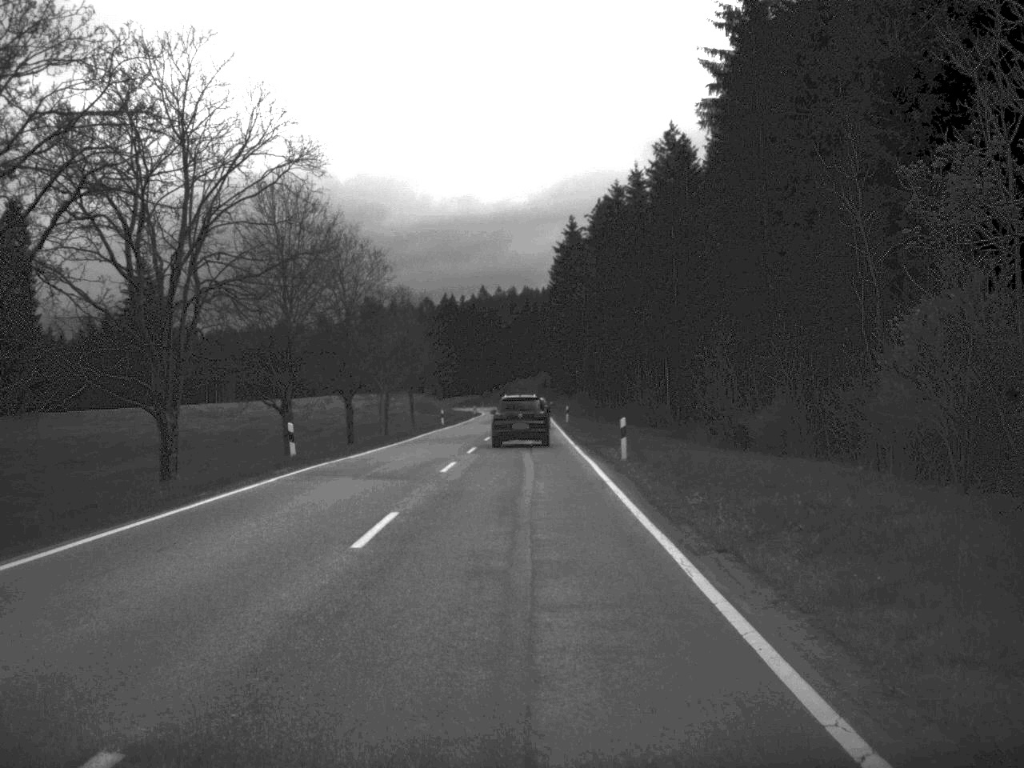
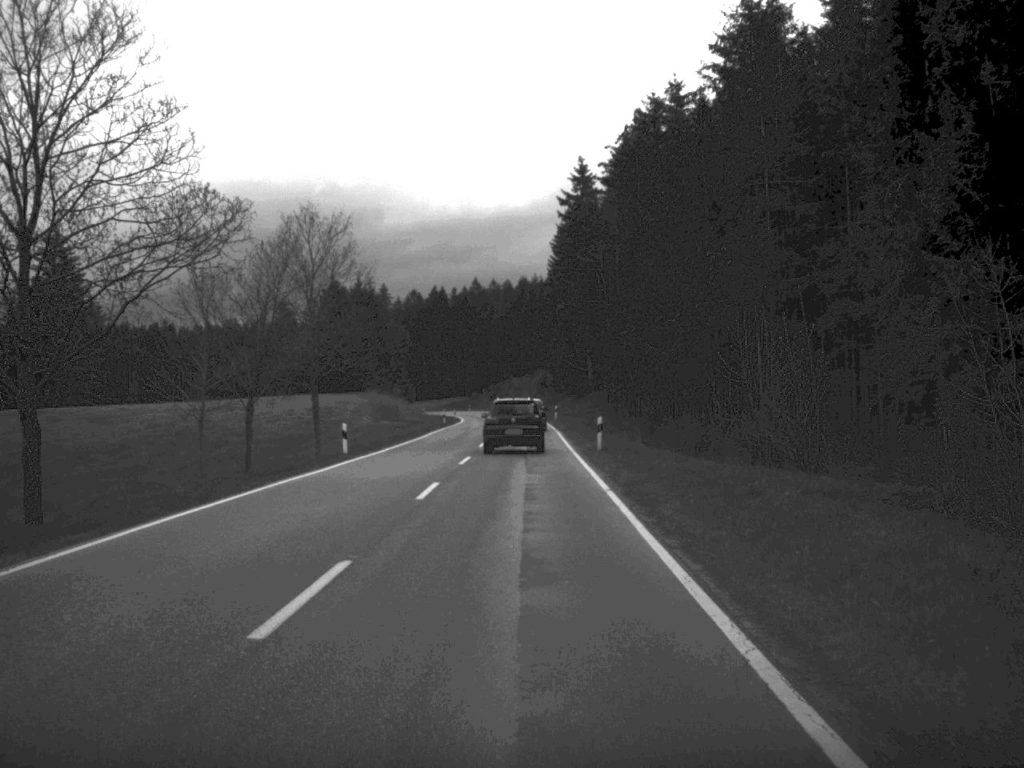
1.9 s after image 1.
(+0.1, +39.9) m; 0°
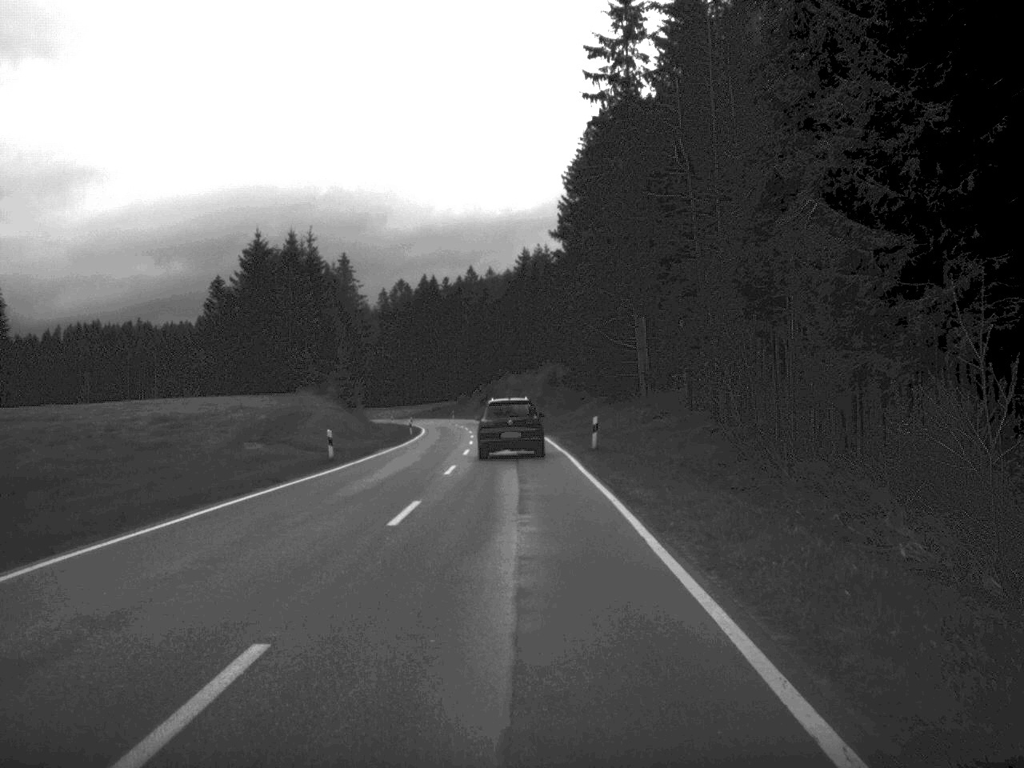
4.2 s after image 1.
(+0.1, +51.0) m; 0°
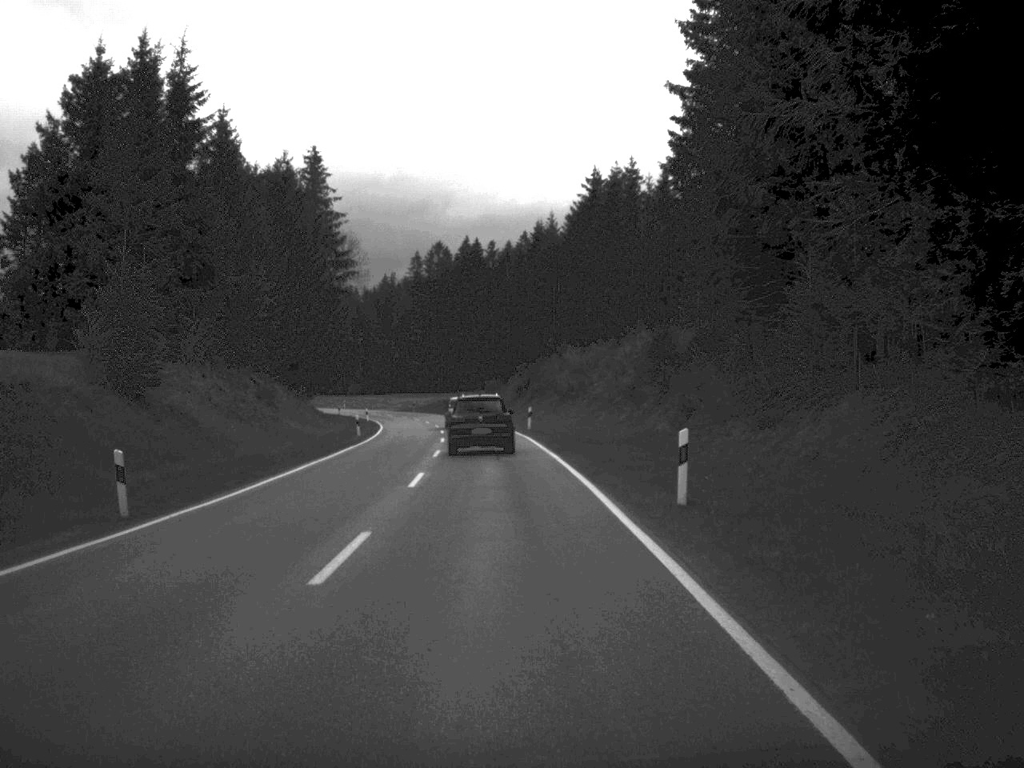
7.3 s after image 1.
(-1.1, +63.6) m; -3°
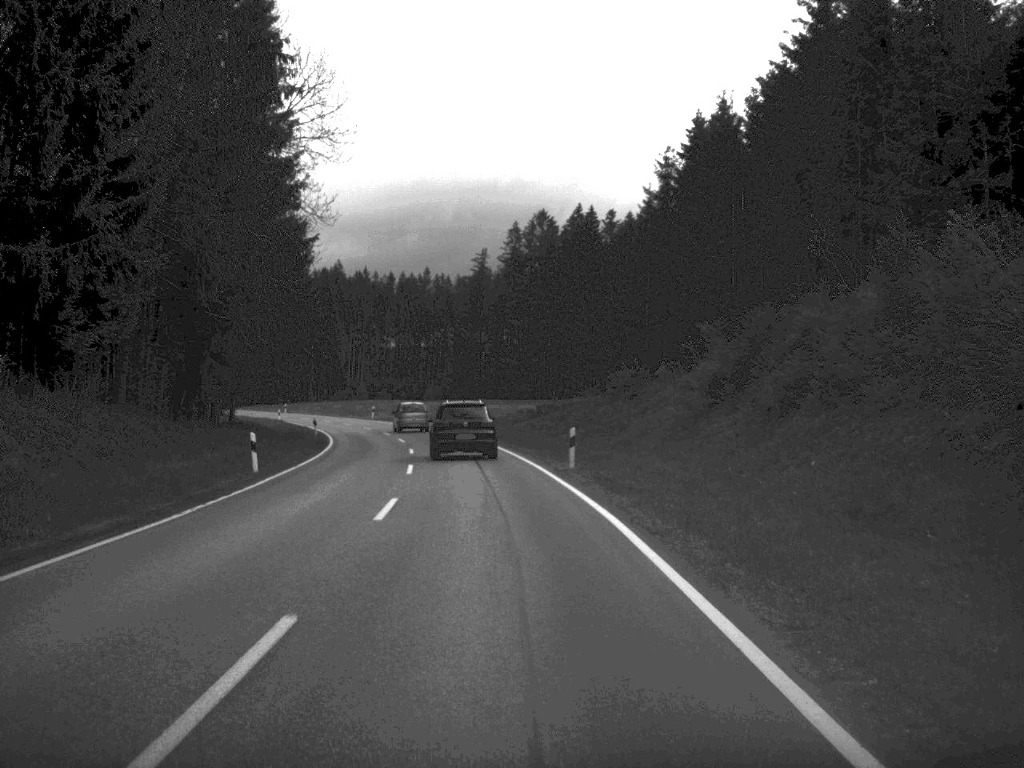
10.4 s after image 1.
(-2.7, +64.2) m; -5°
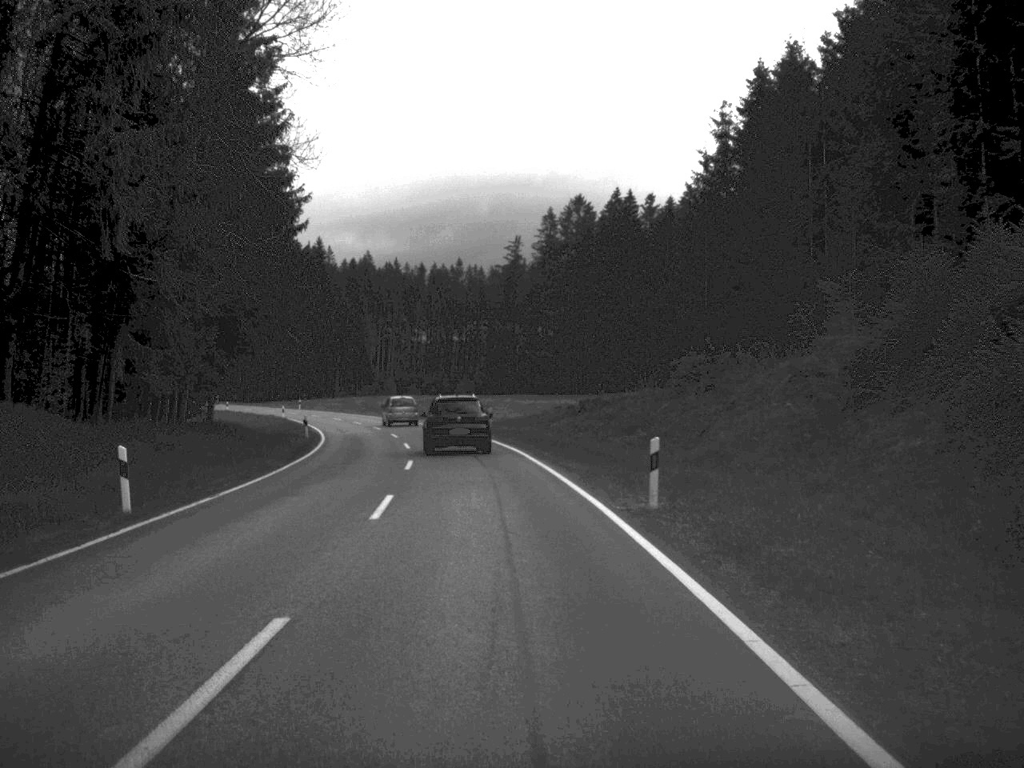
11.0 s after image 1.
(-0.2, +12.4) m; -2°
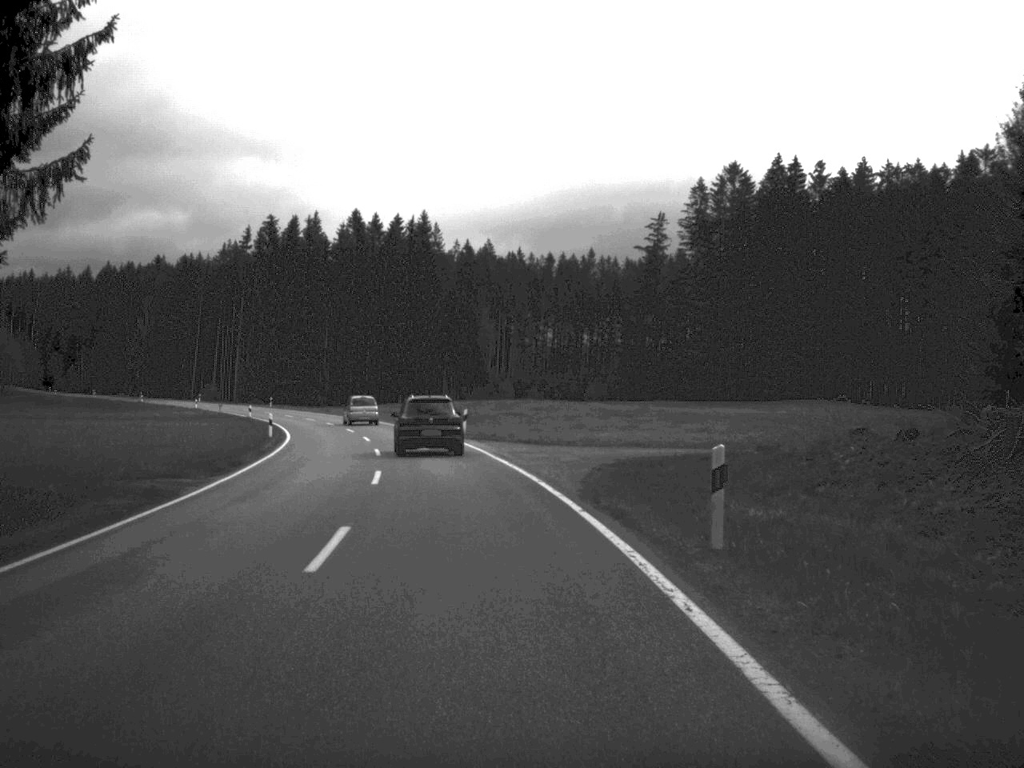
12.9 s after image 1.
(-2.0, +40.3) m; -6°
